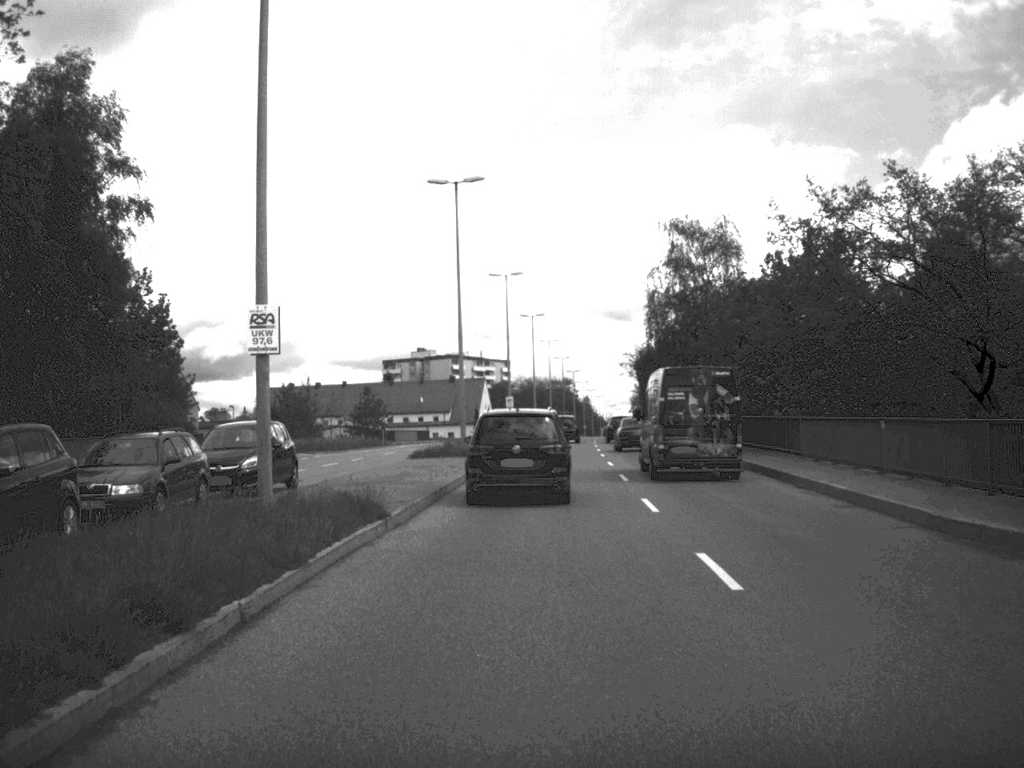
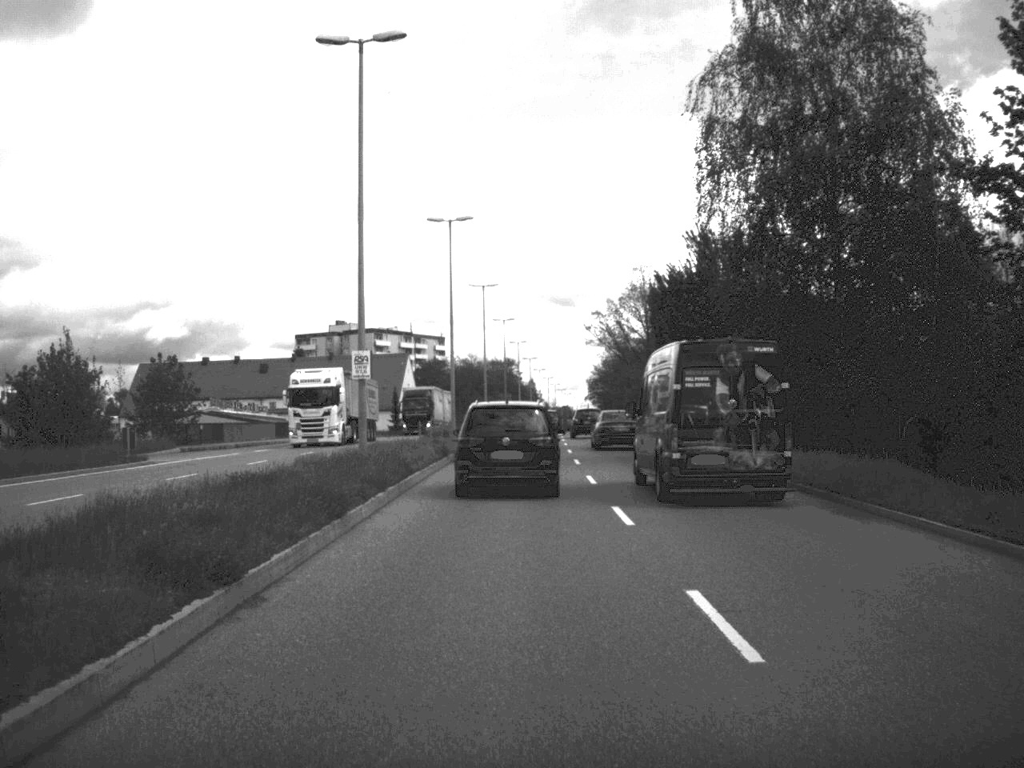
(+1.2, +47.5) m; +2°
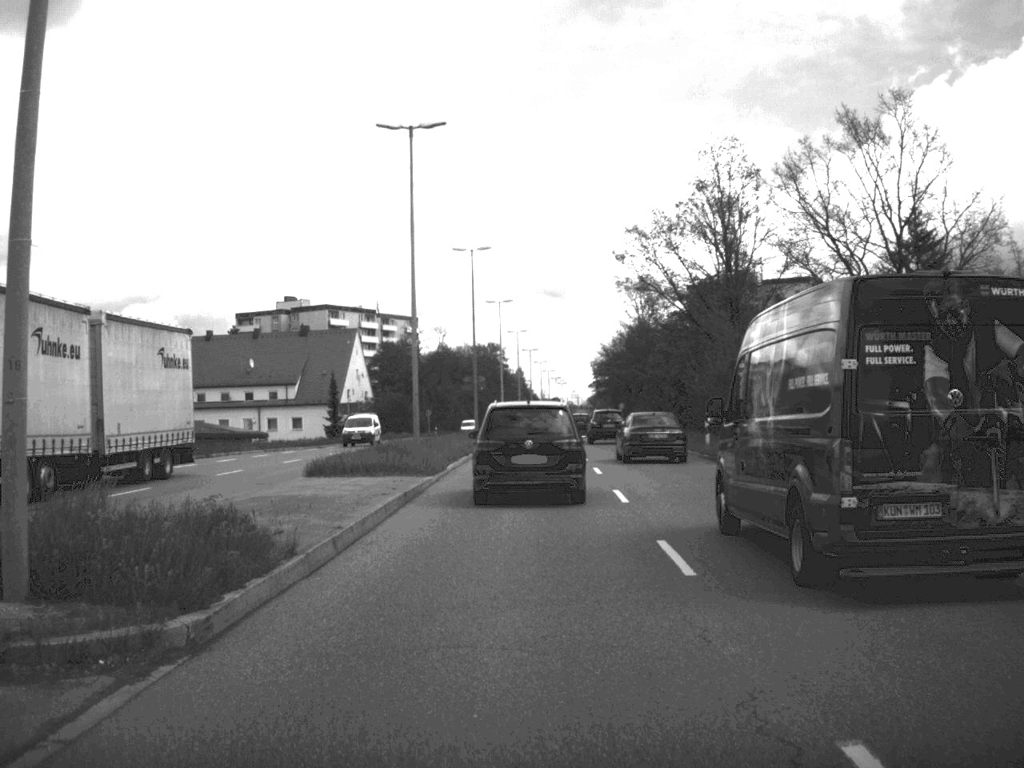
(+0.1, +49.0) m; 0°
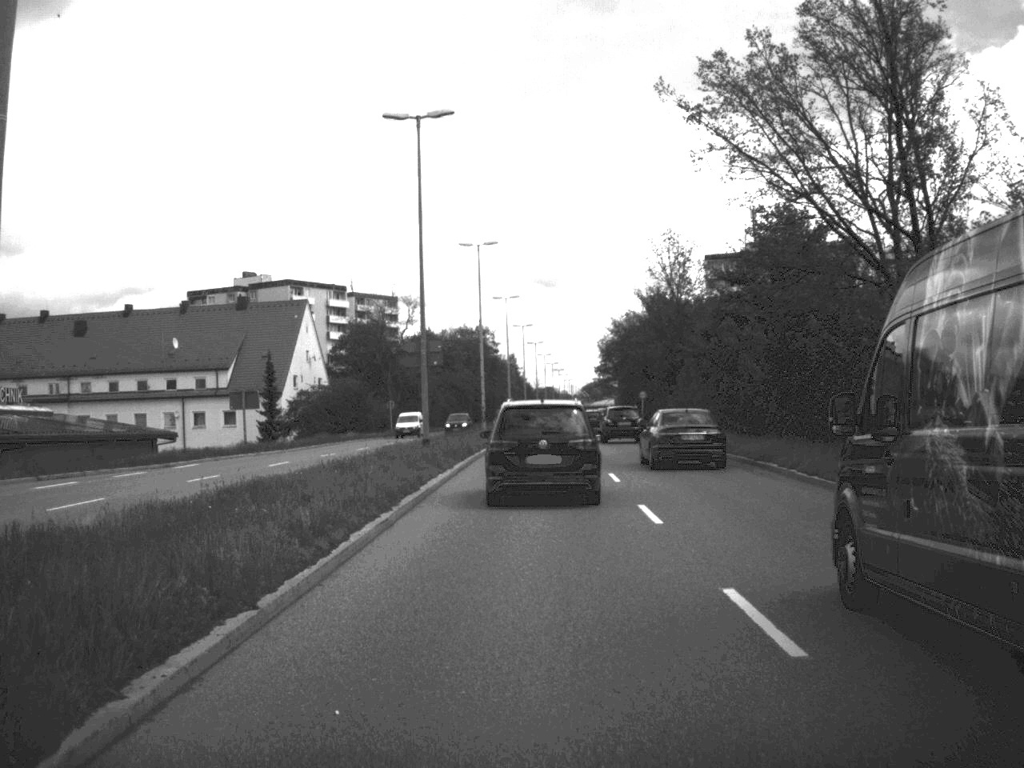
(0.0, +30.3) m; 0°
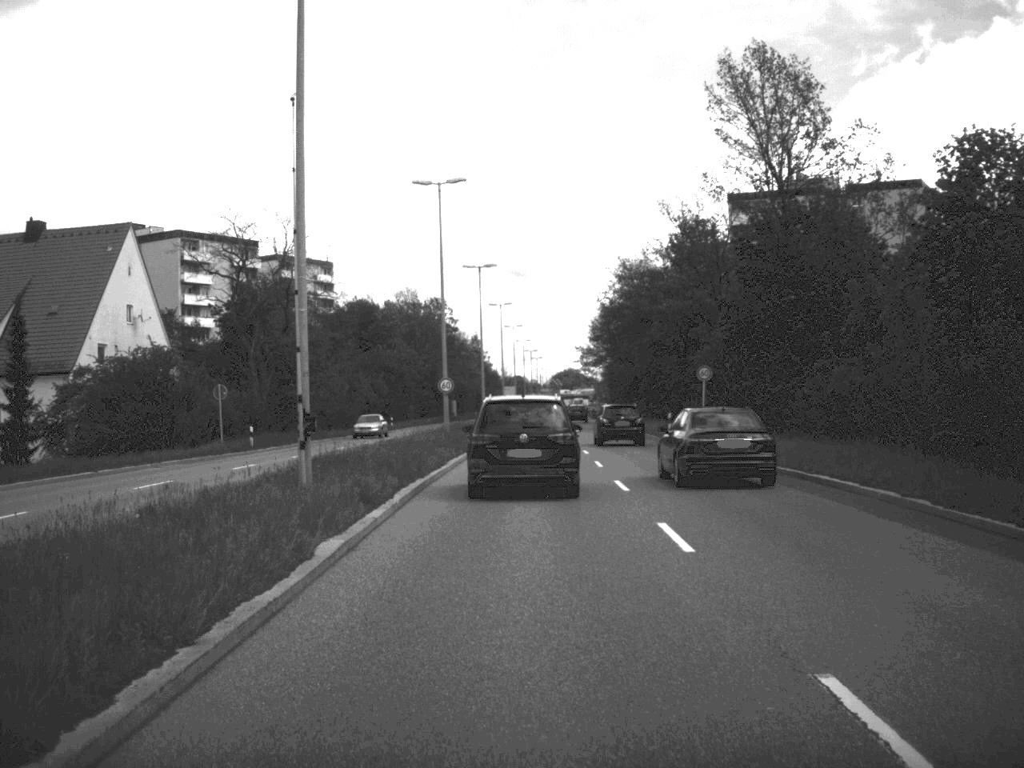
(+0.5, +47.7) m; +1°
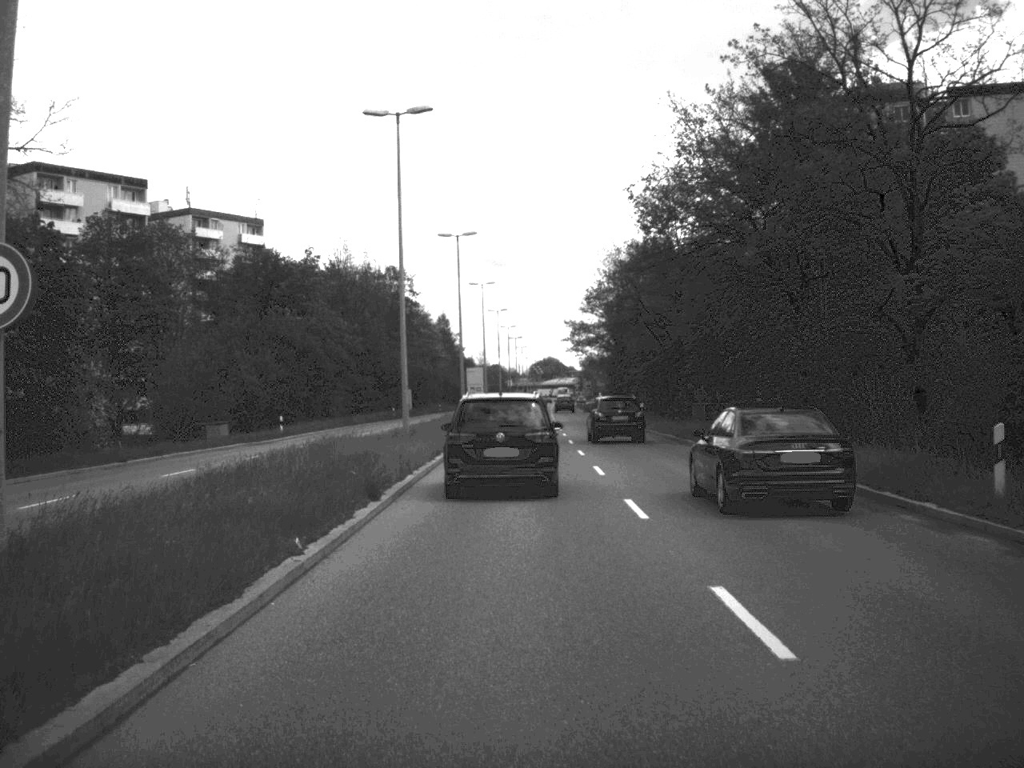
(+0.2, +40.7) m; +1°
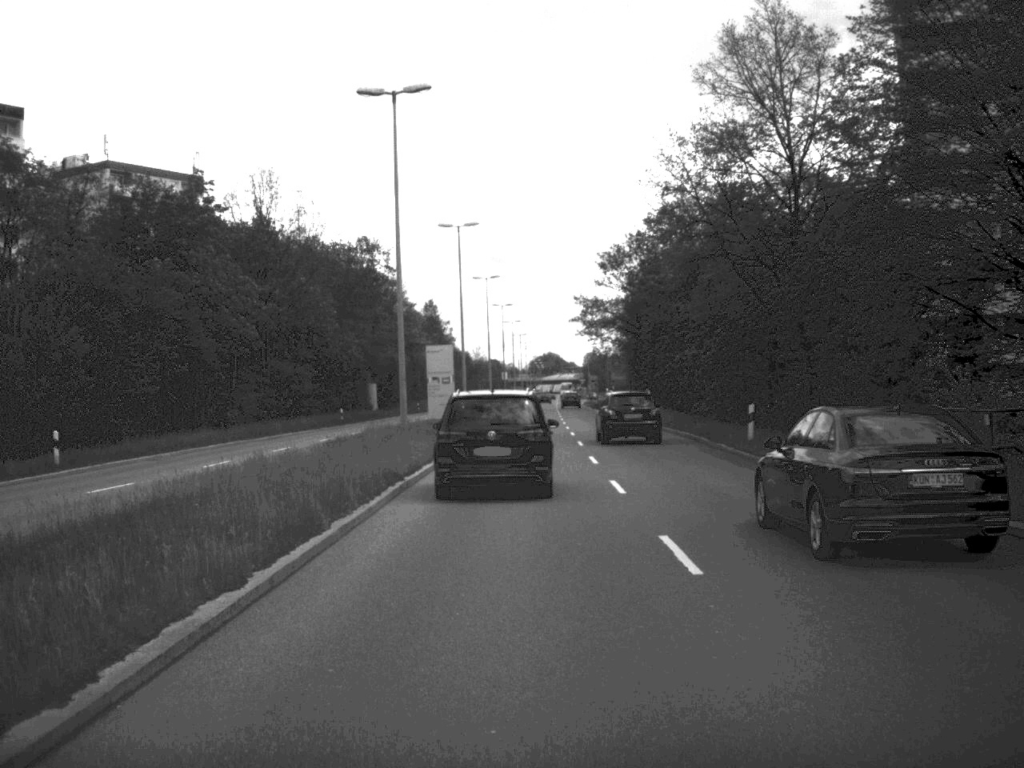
(0.0, +31.9) m; 0°
